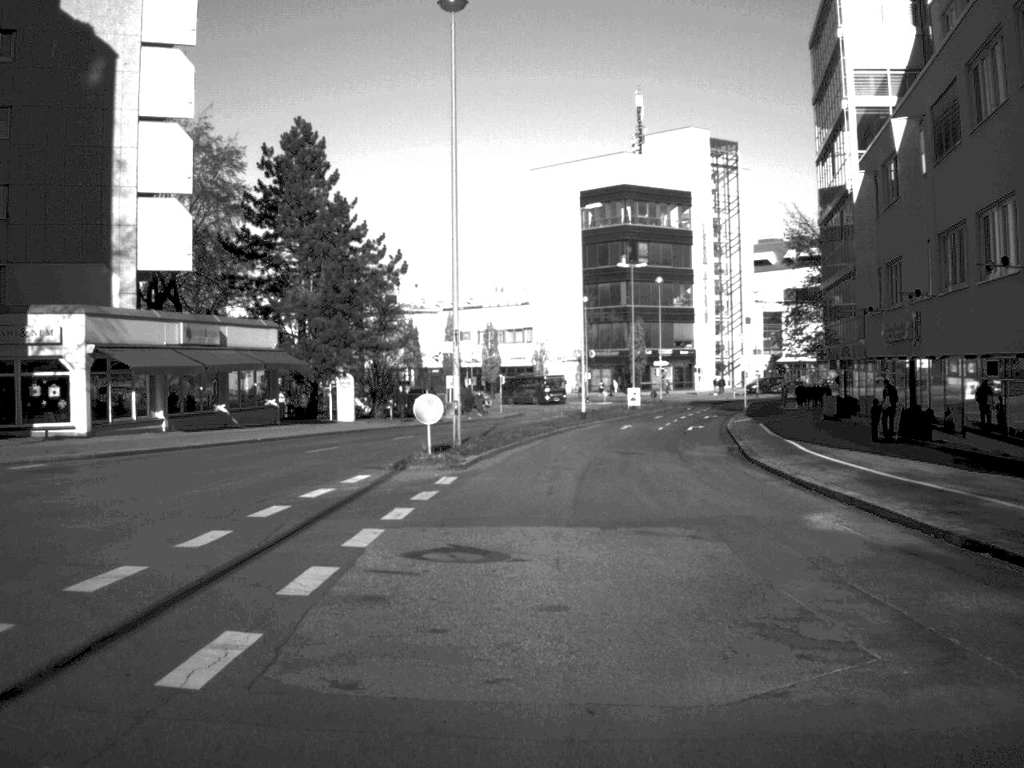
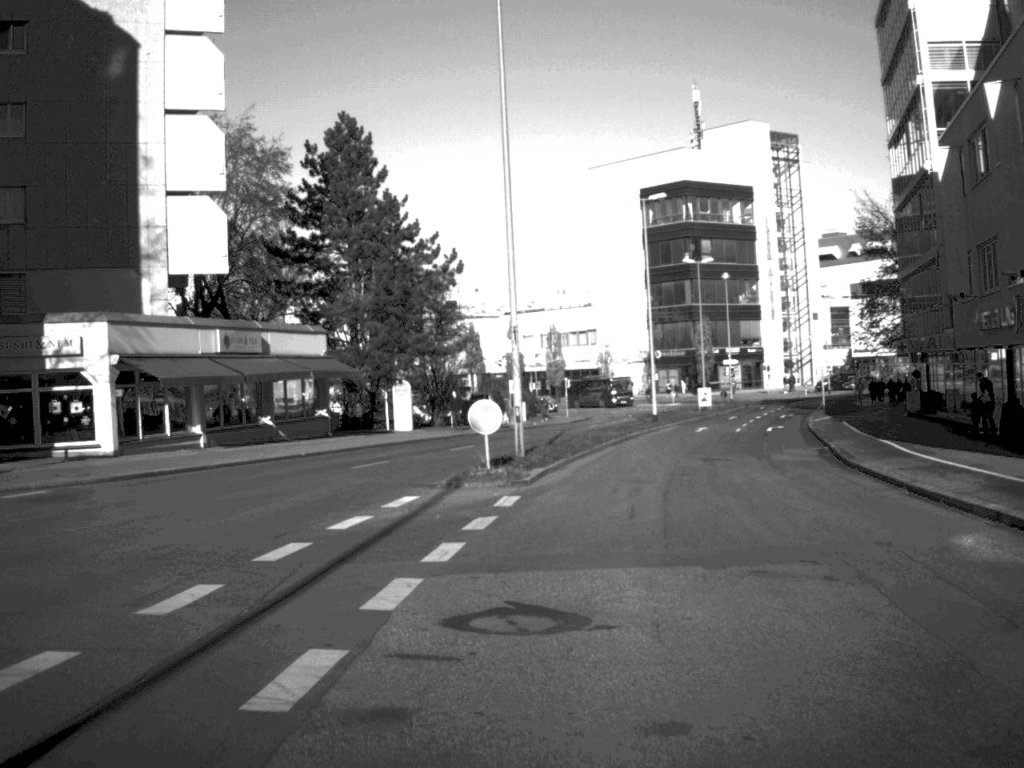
(-0.1, +3.4) m; -4°
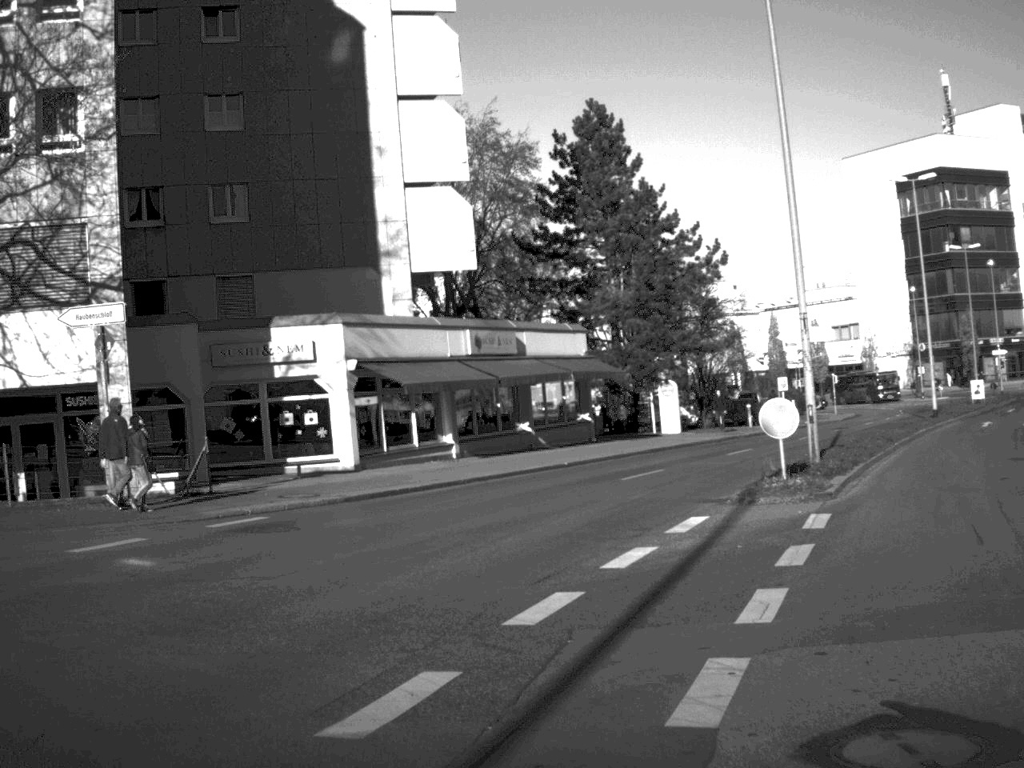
(-0.3, +3.3) m; -12°
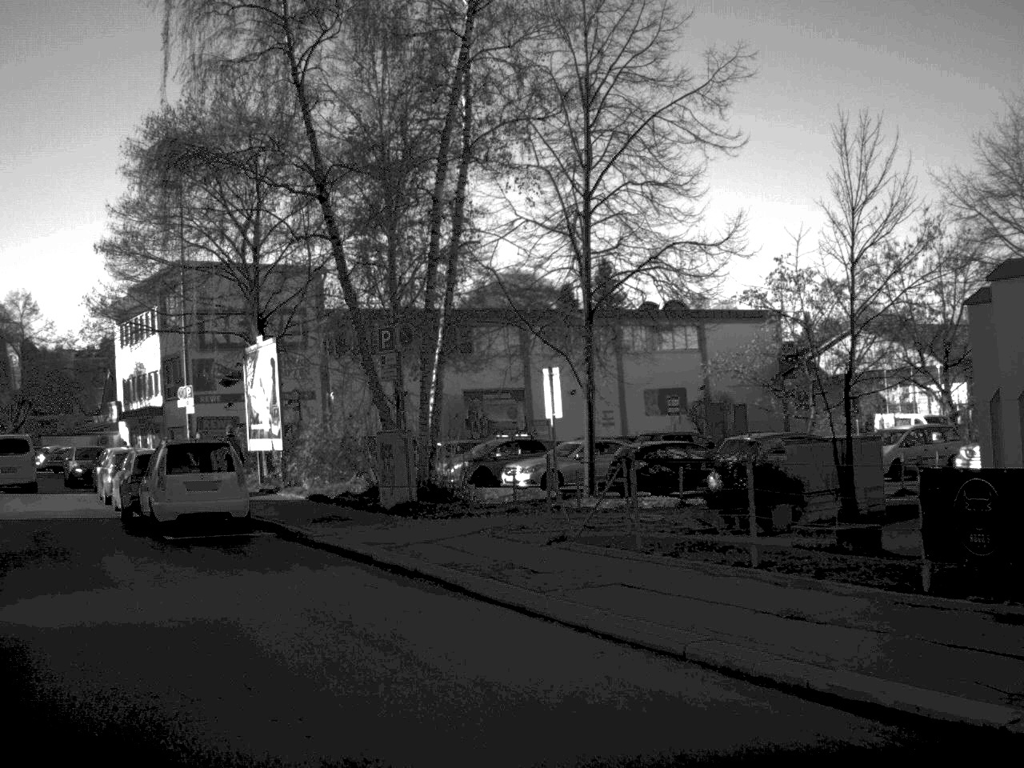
(-9.5, +11.9) m; -77°
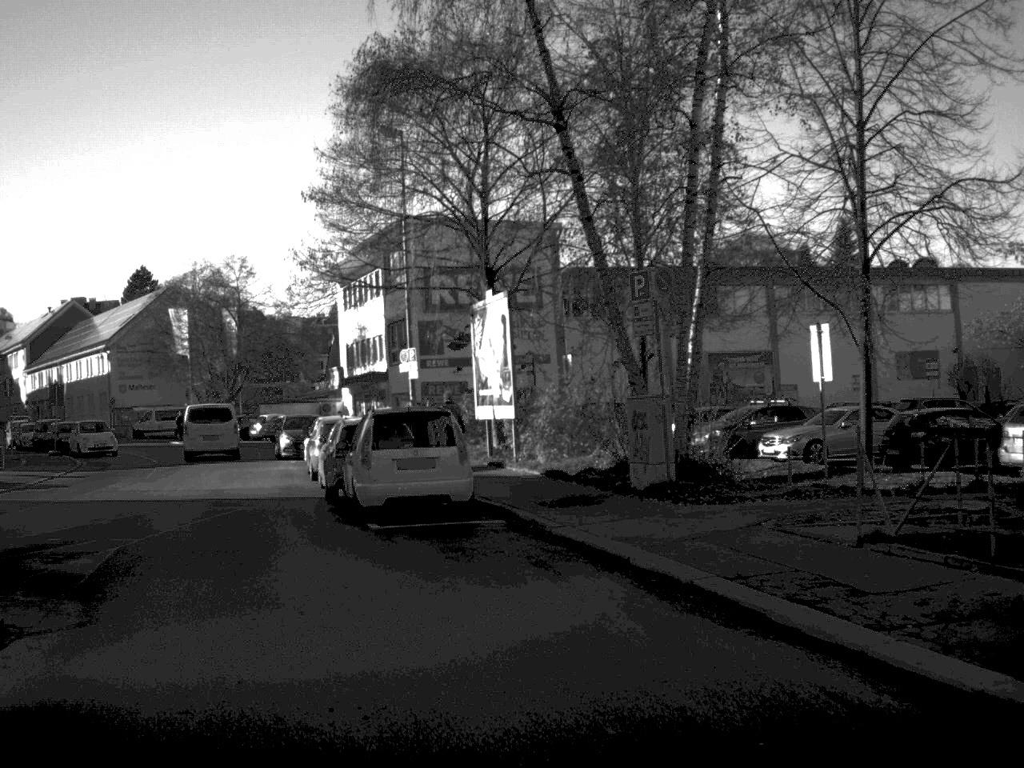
(-0.4, +3.7) m; -10°
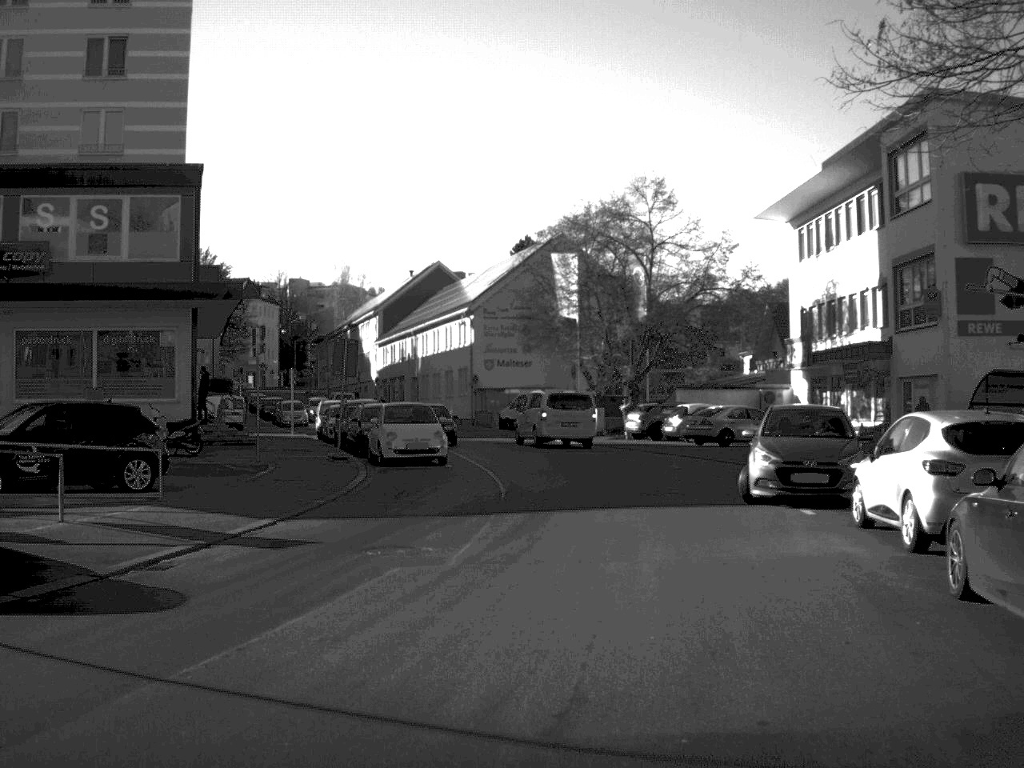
(-5.2, +21.5) m; -17°
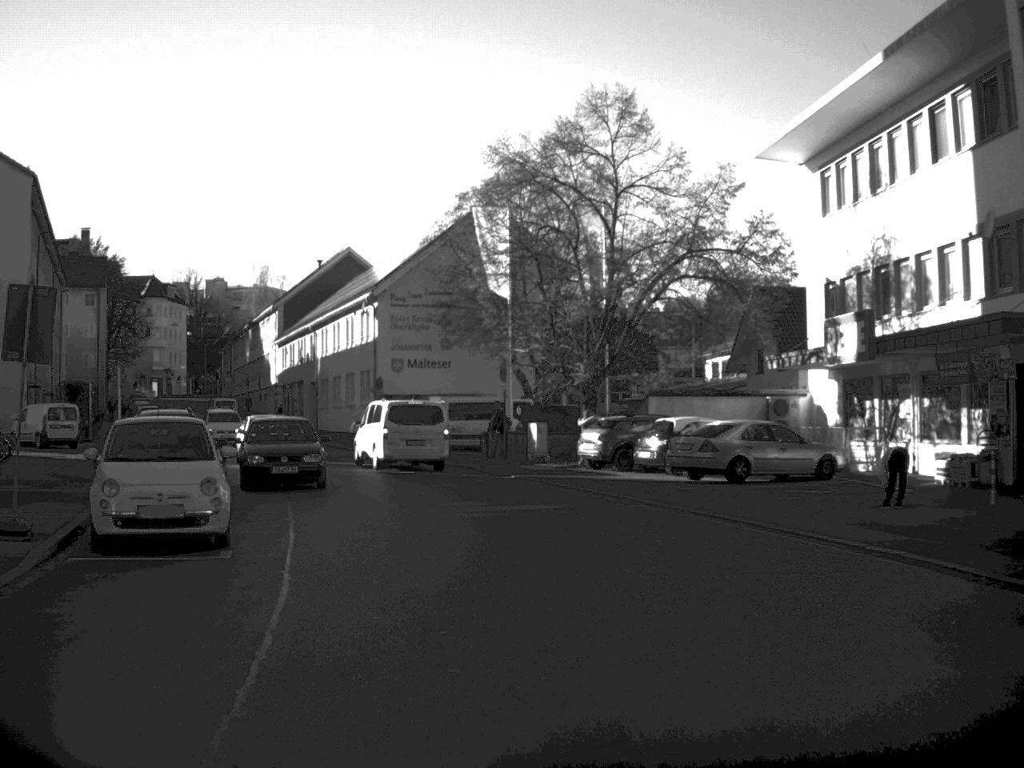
(+0.6, +16.0) m; +3°
